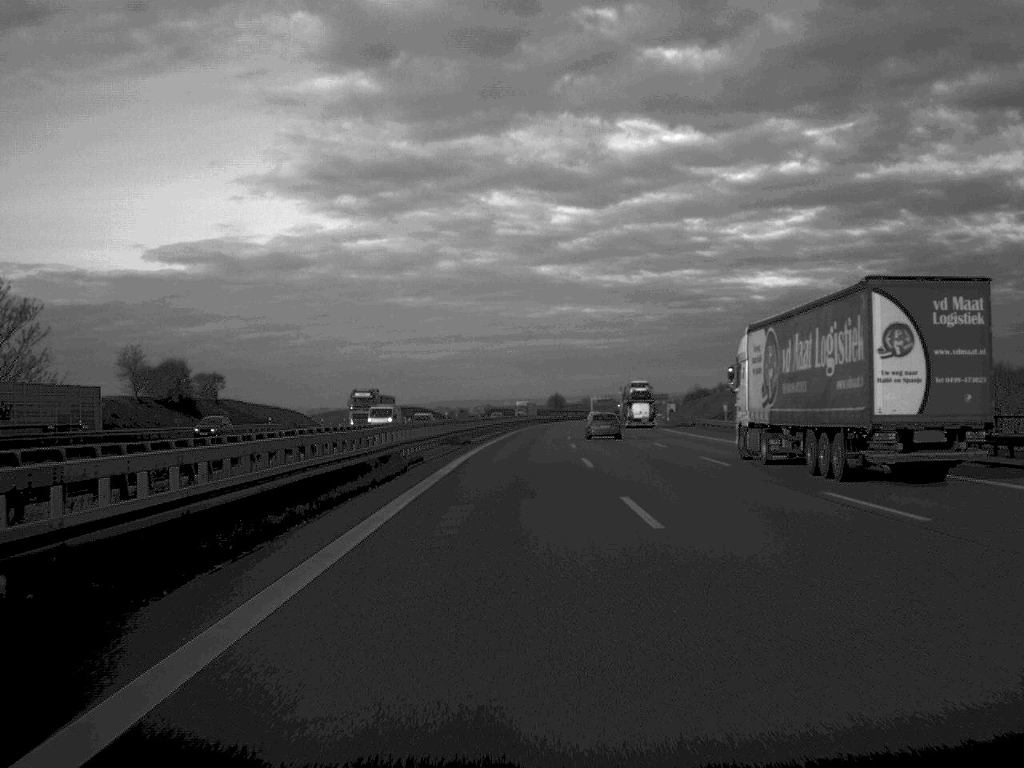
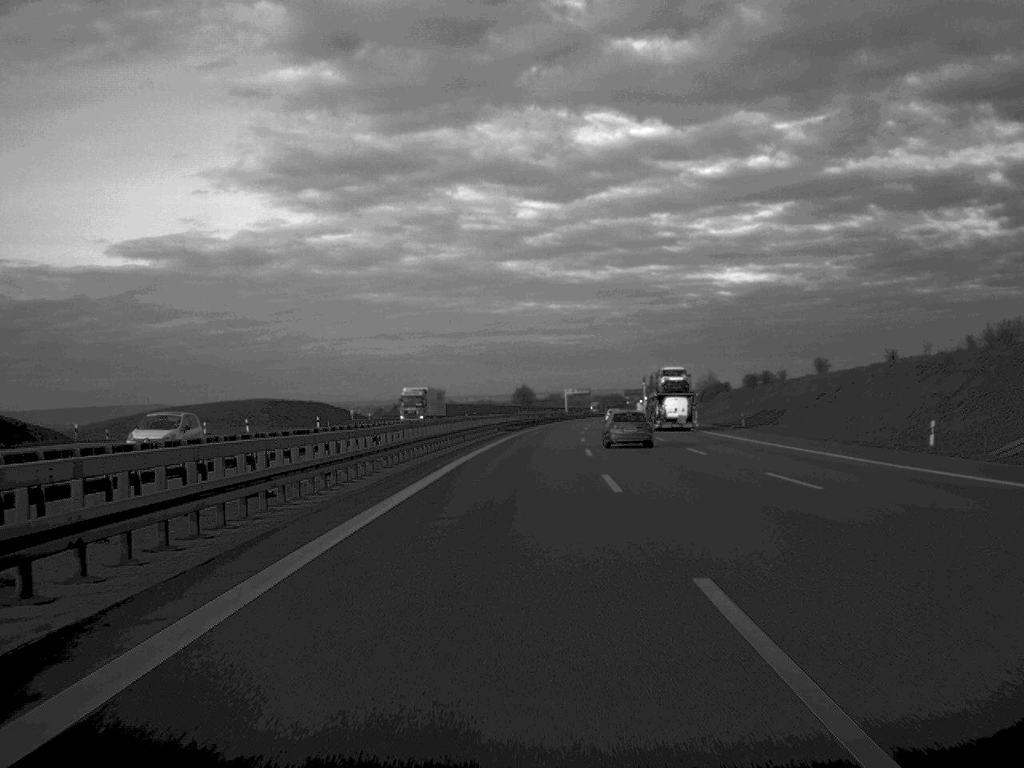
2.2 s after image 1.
(+1.2, +83.4) m; +2°
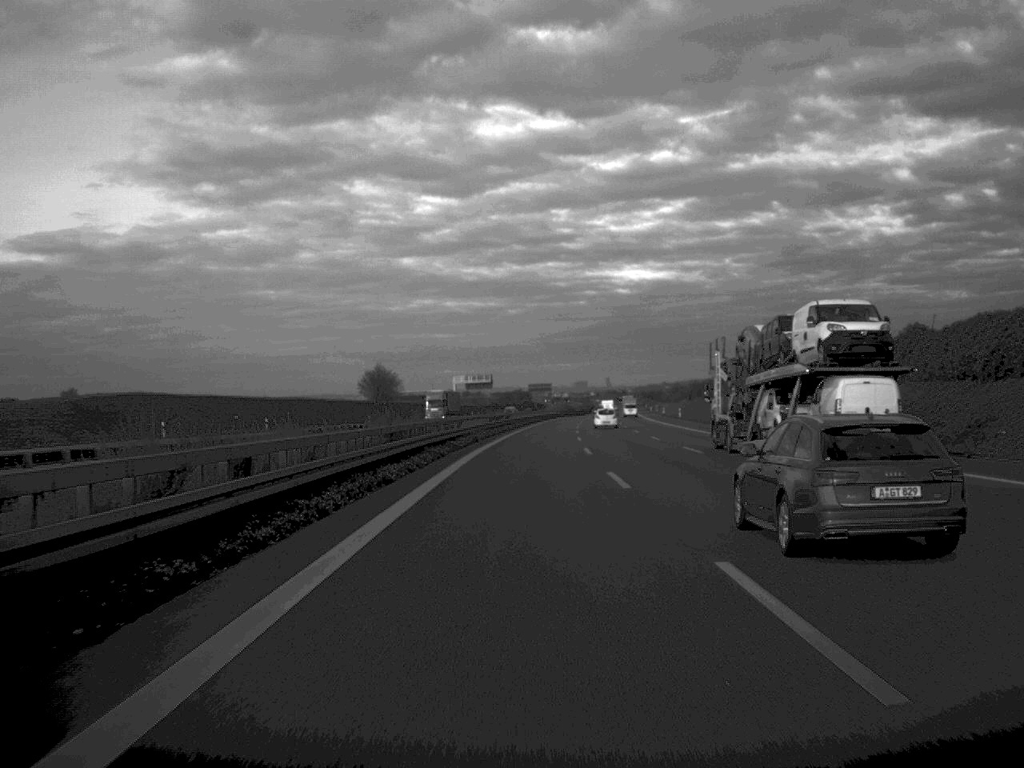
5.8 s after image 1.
(+5.8, +142.2) m; +5°
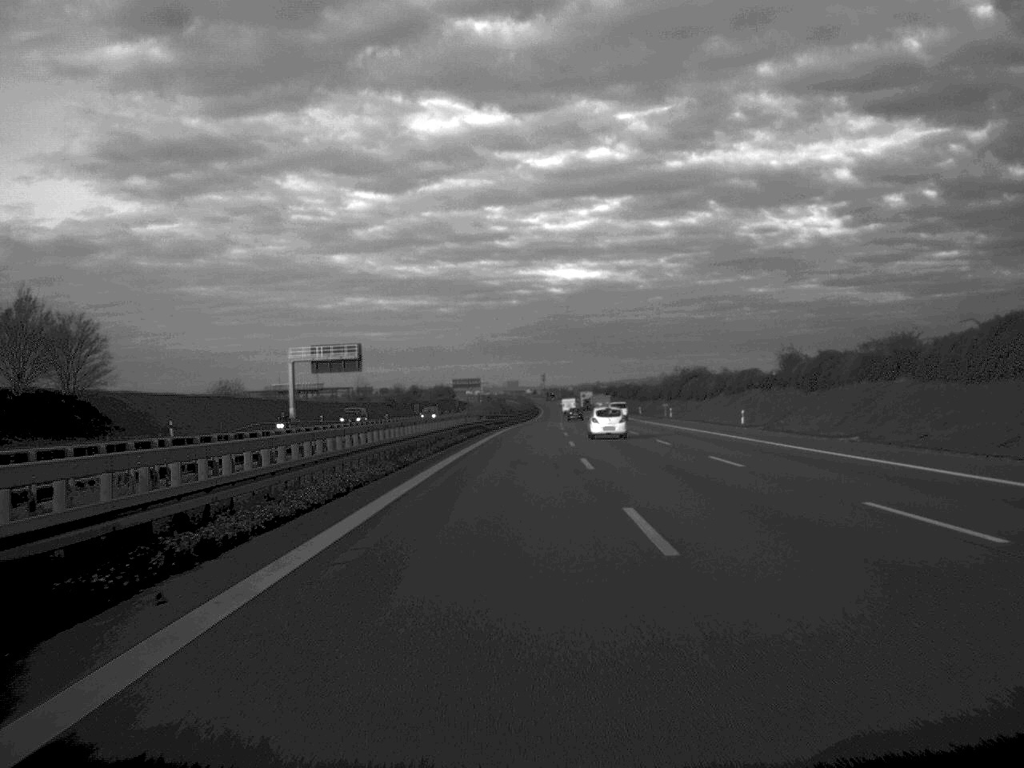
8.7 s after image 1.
(+3.3, +118.3) m; +3°
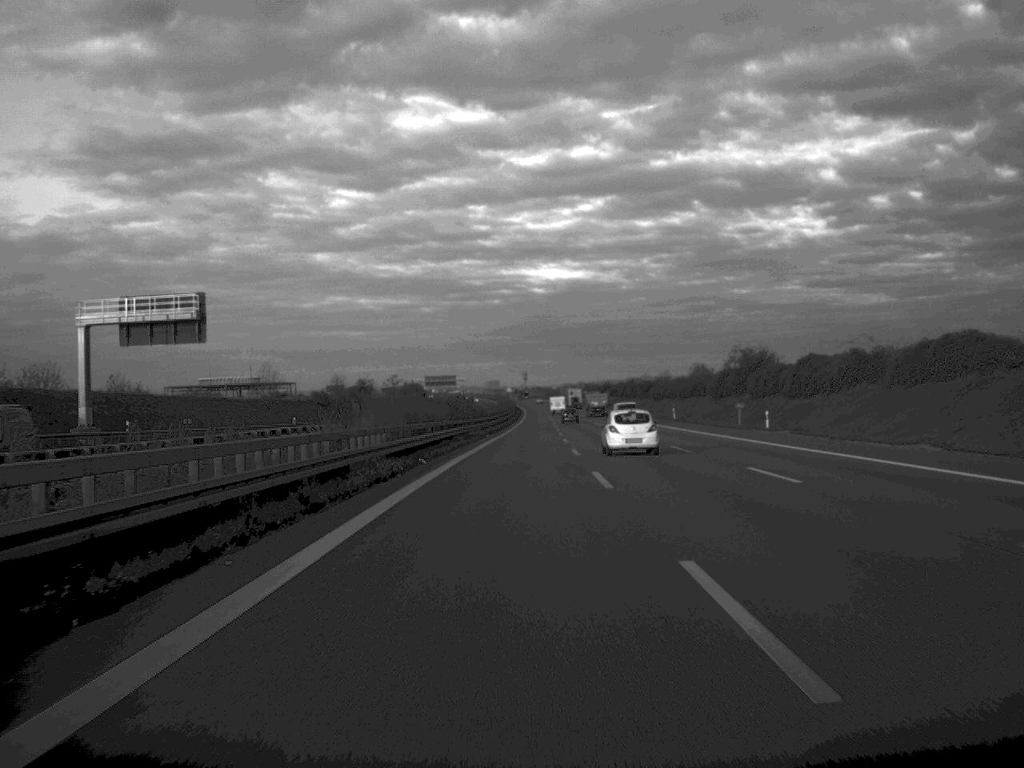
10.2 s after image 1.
(+0.4, +61.4) m; +1°
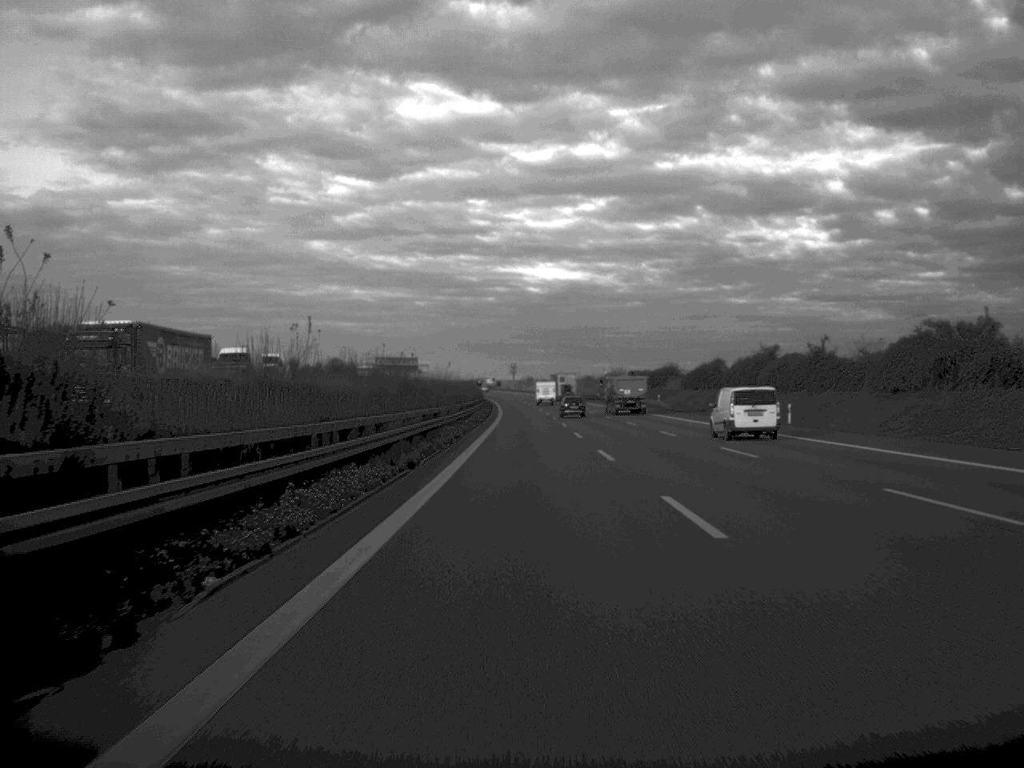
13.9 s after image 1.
(+0.9, +153.7) m; 0°
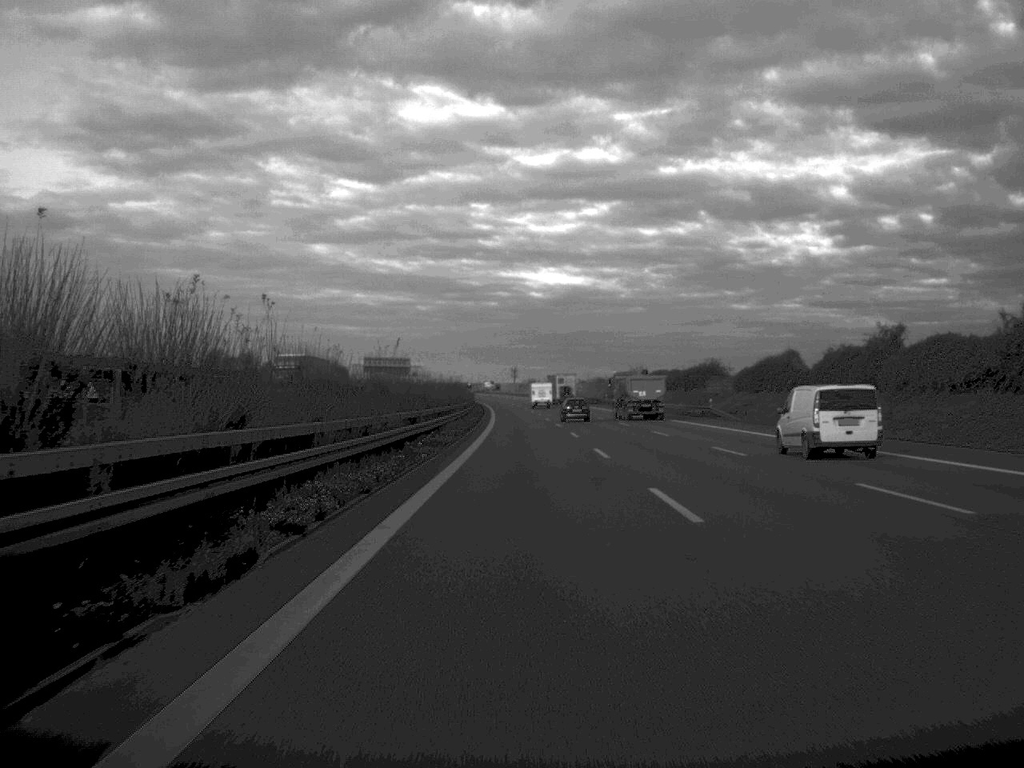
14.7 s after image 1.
(0.0, +33.5) m; 0°
